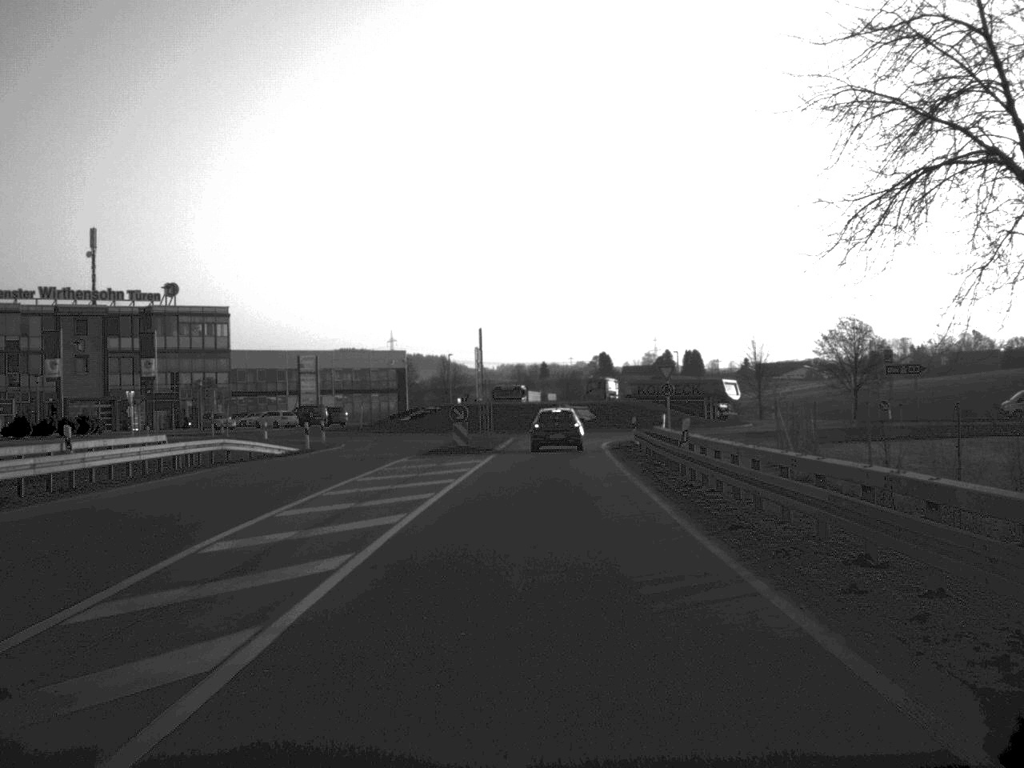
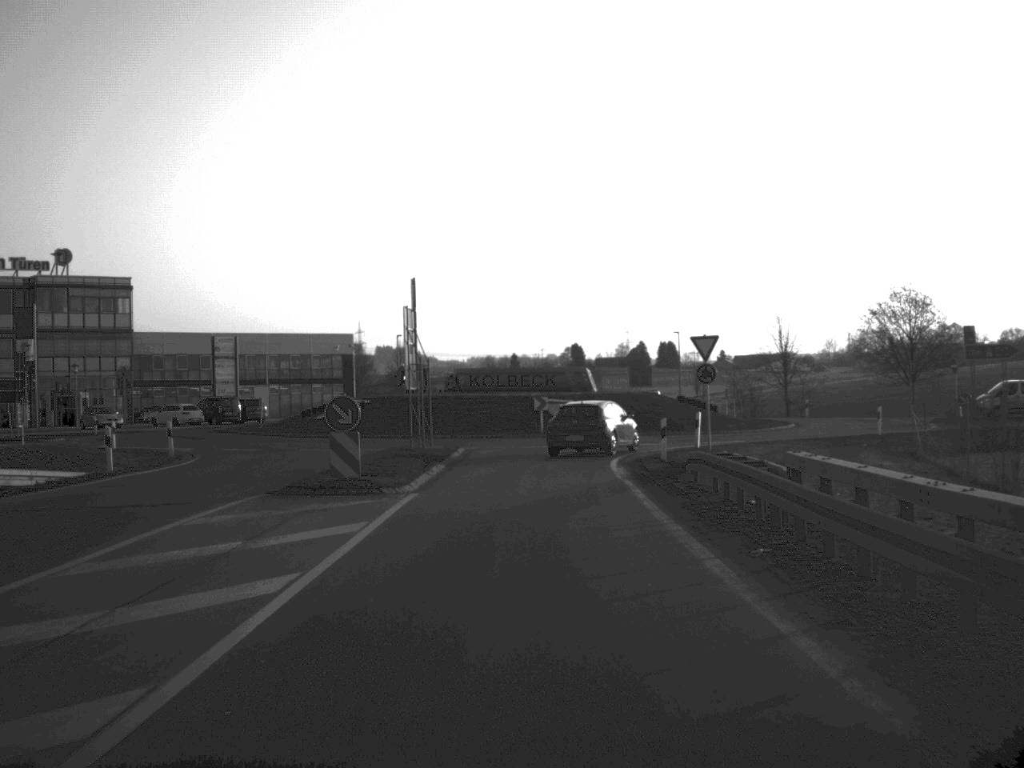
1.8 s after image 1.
(+0.3, +20.7) m; +1°
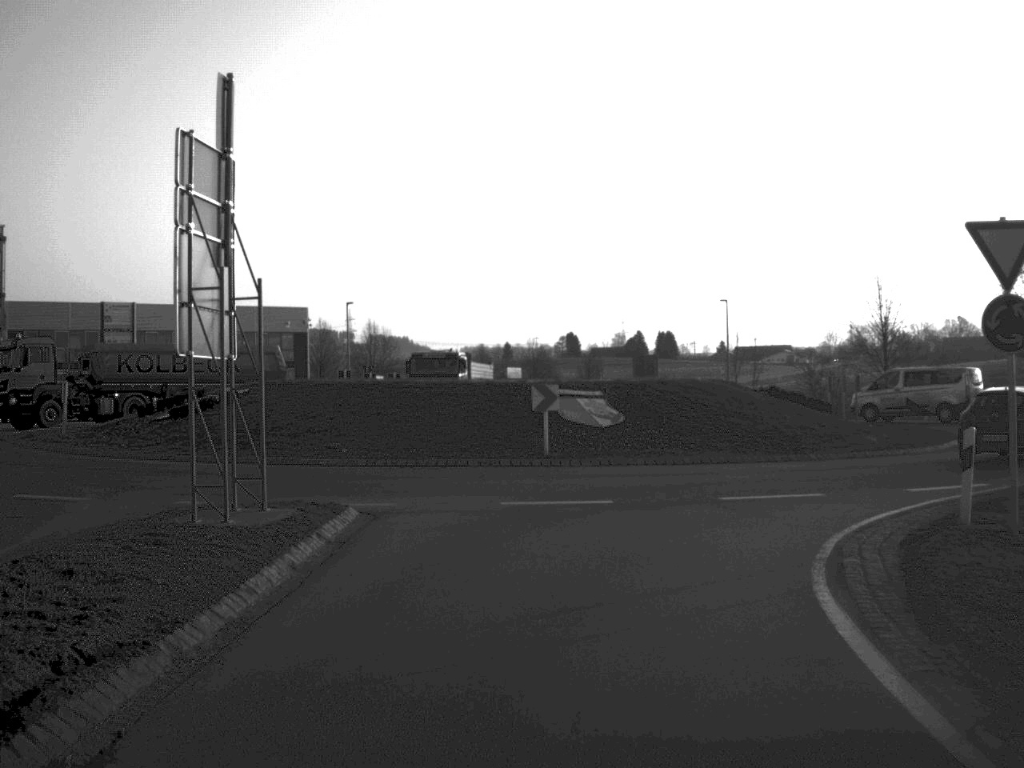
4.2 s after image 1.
(0.0, +23.3) m; 0°
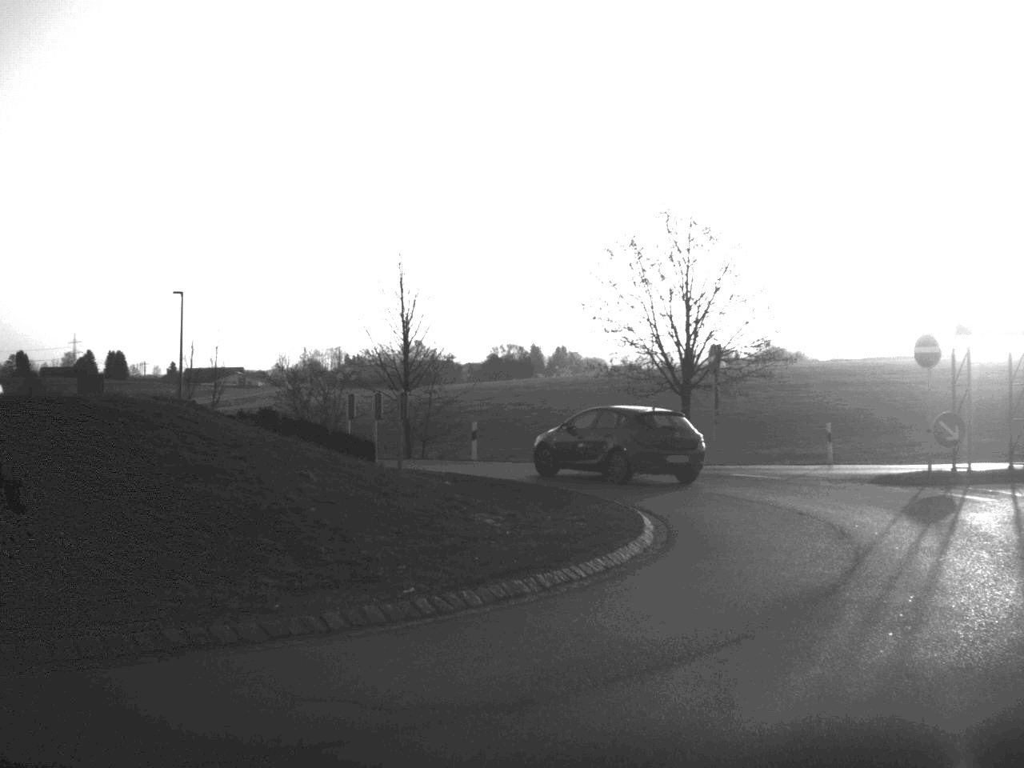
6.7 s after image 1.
(+1.9, +16.4) m; +25°
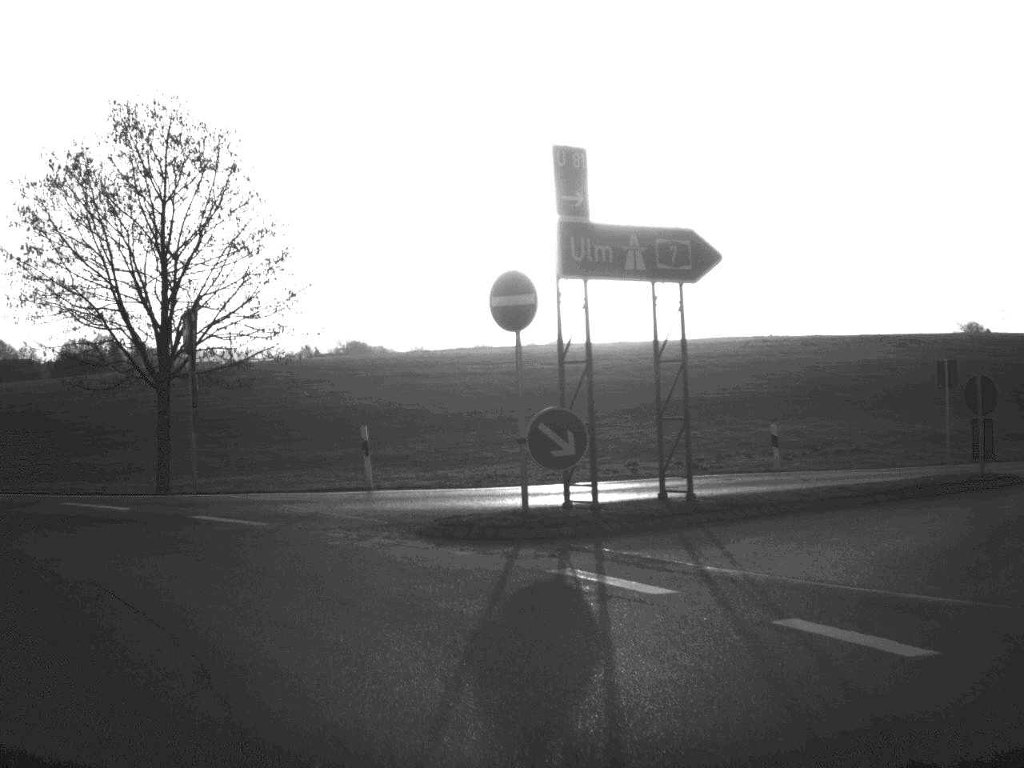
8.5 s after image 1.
(+2.8, +10.9) m; +17°
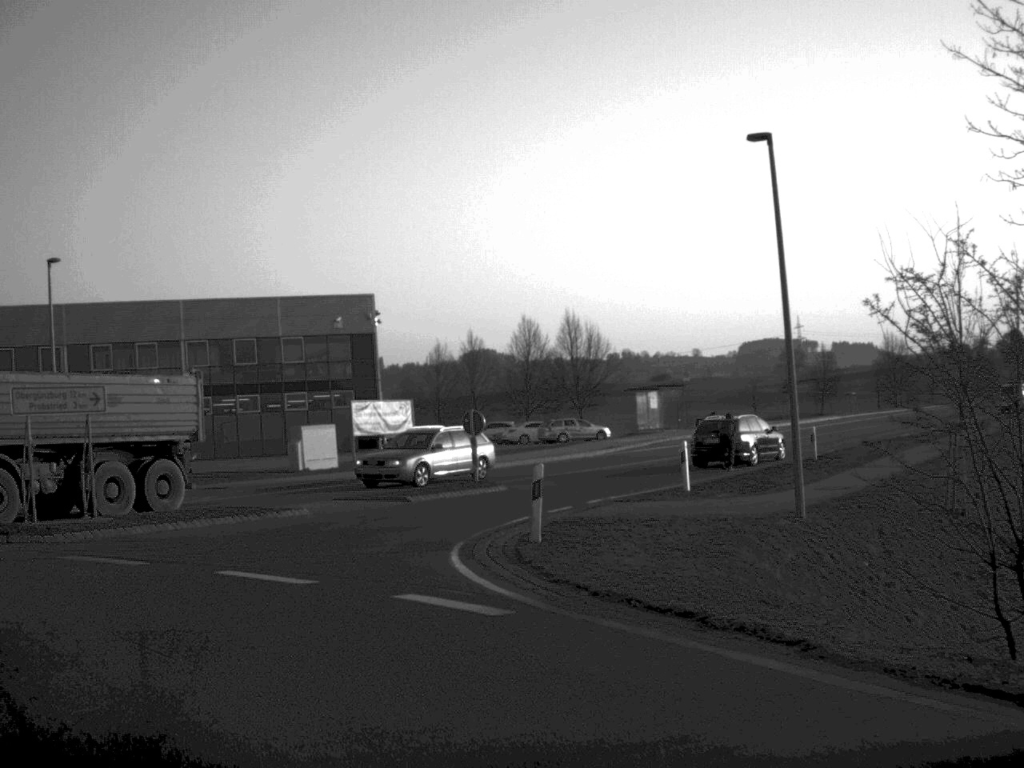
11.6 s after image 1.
(-9.5, +16.9) m; -65°
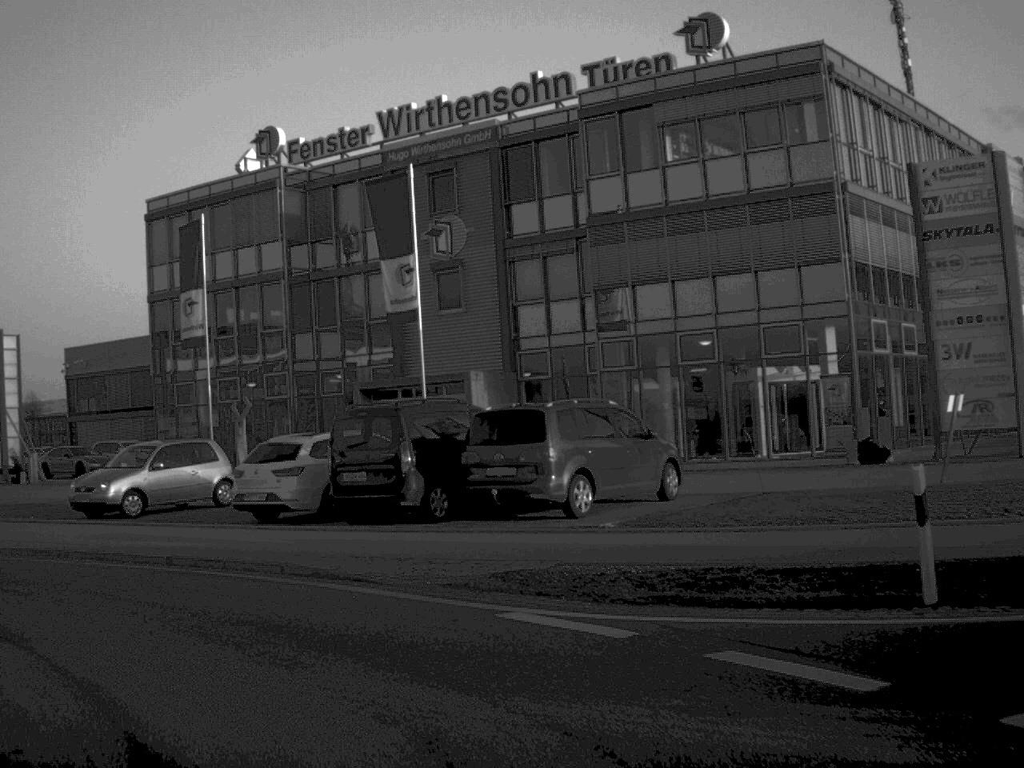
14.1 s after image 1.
(-7.5, +13.4) m; -58°
